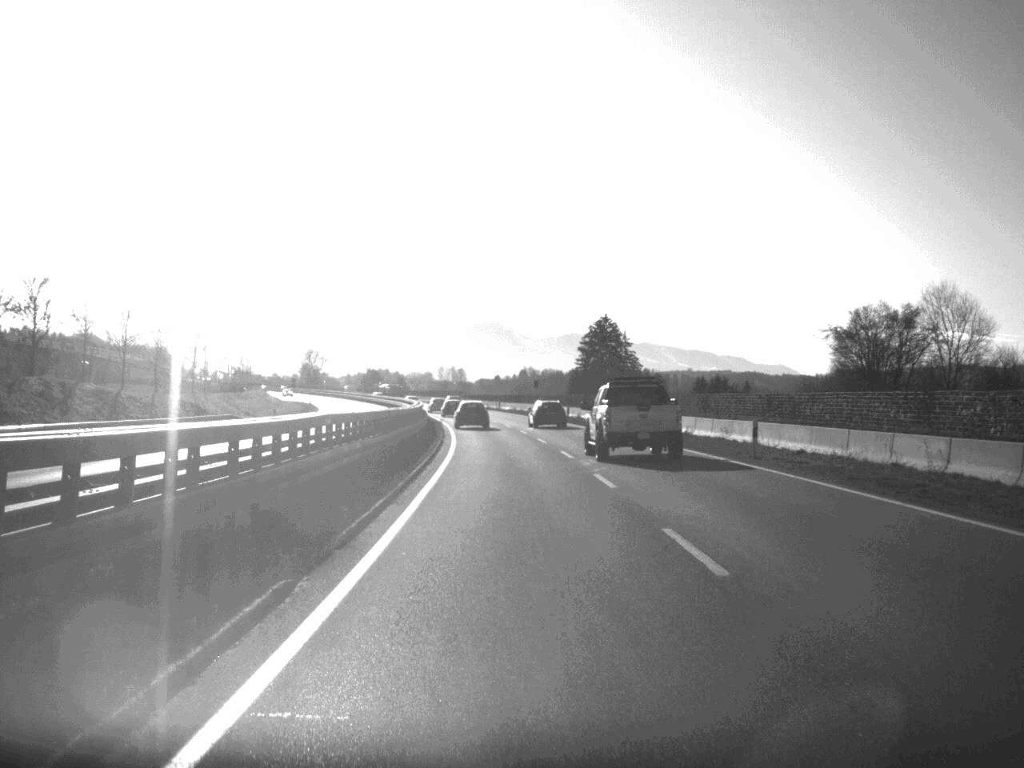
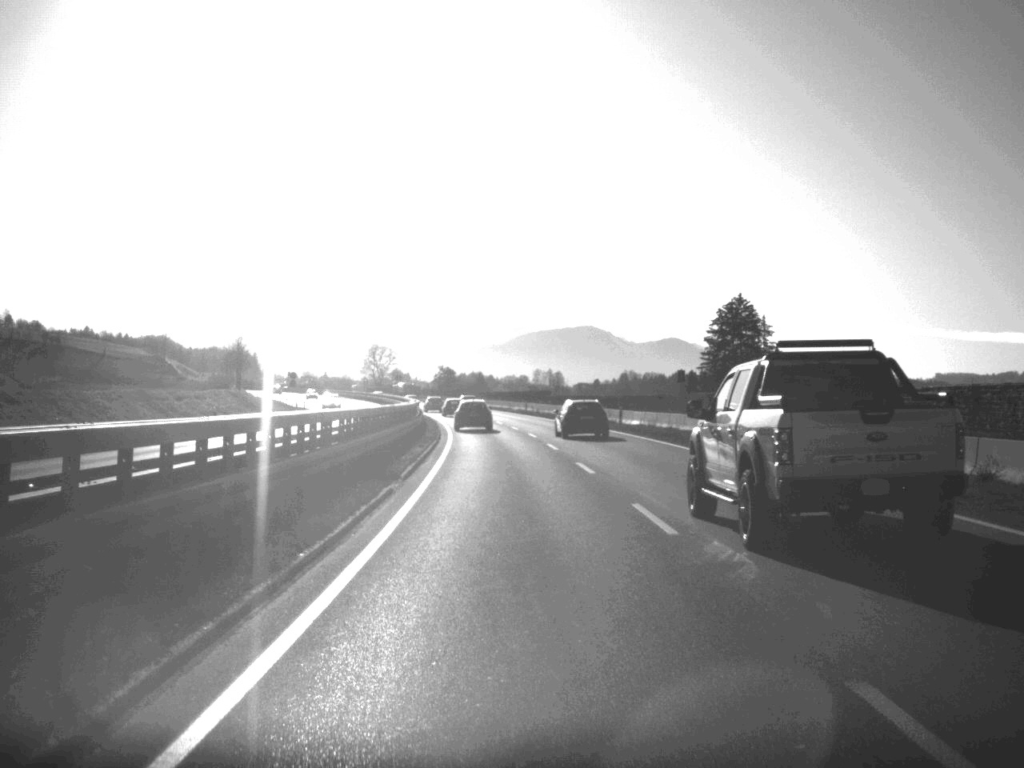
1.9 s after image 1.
(-2.4, +67.5) m; -4°
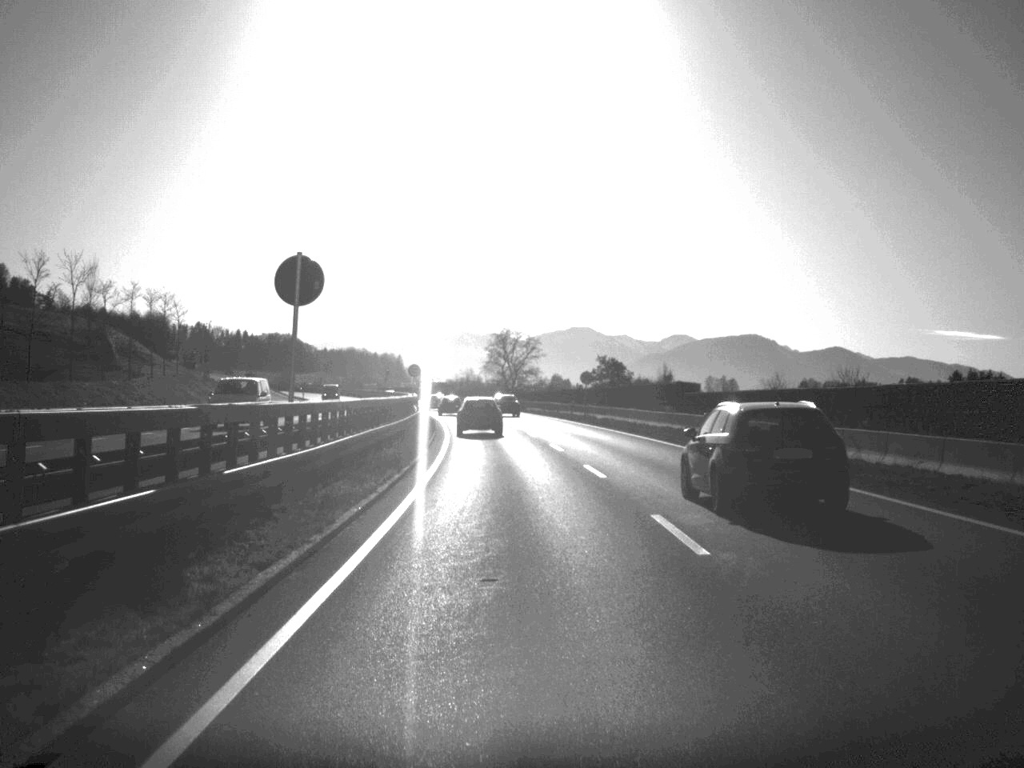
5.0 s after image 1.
(-7.0, +108.7) m; -7°
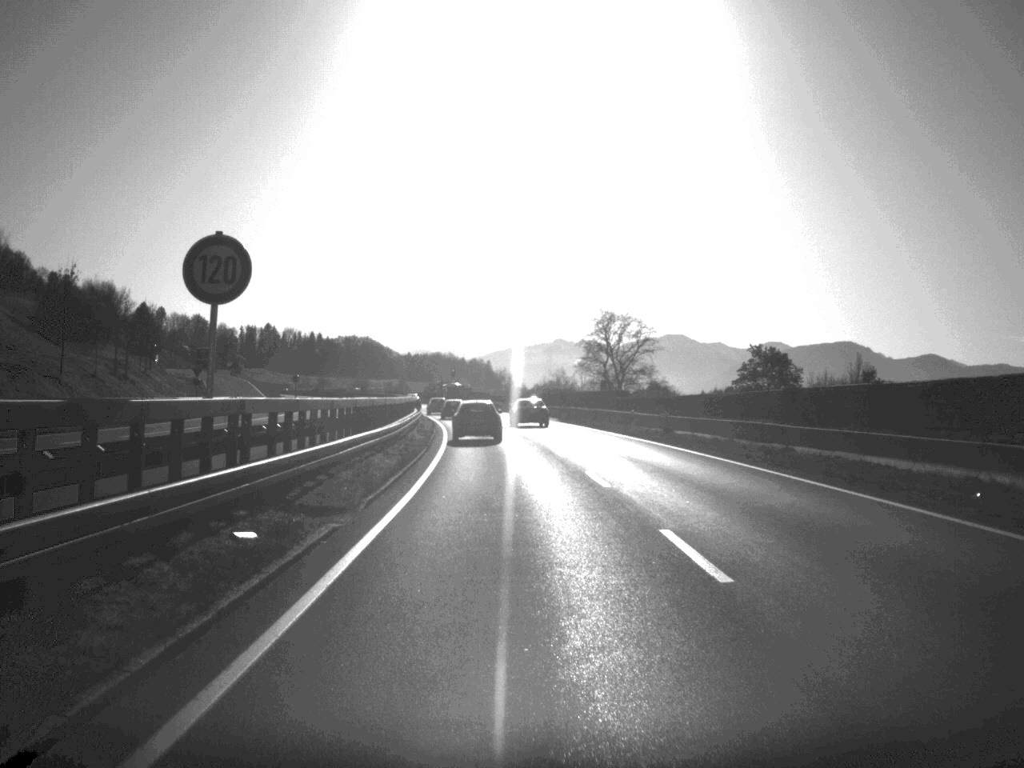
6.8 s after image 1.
(-2.2, +60.8) m; -4°
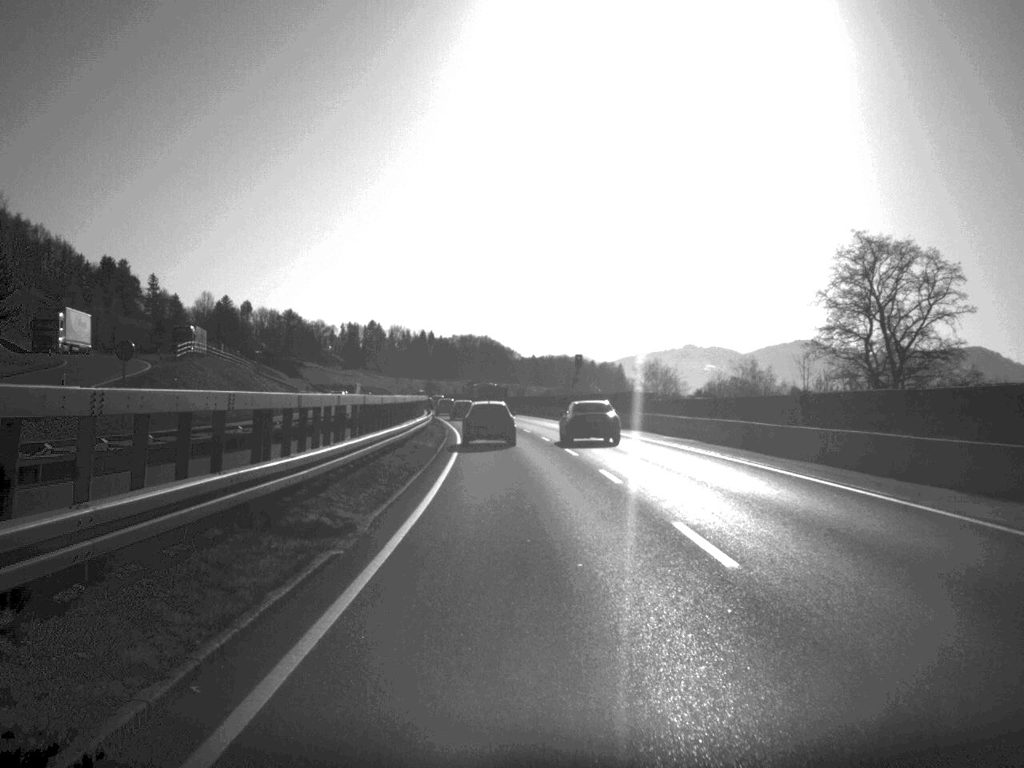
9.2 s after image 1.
(-4.2, +81.9) m; -6°
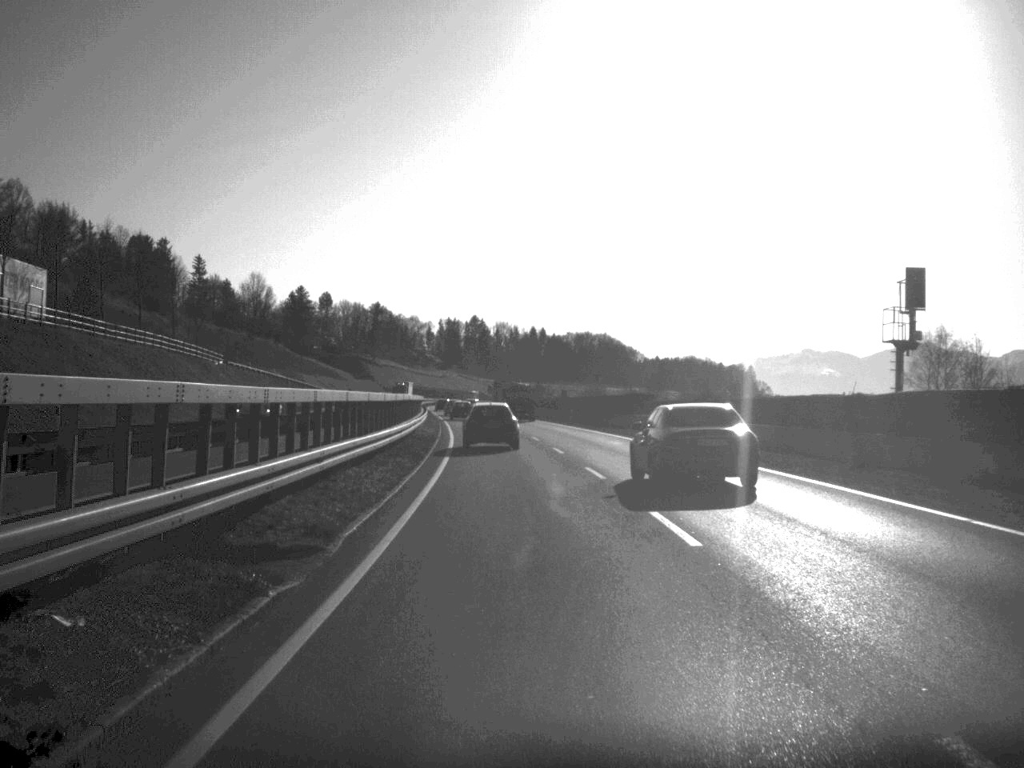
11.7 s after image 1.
(-3.5, +81.2) m; -5°
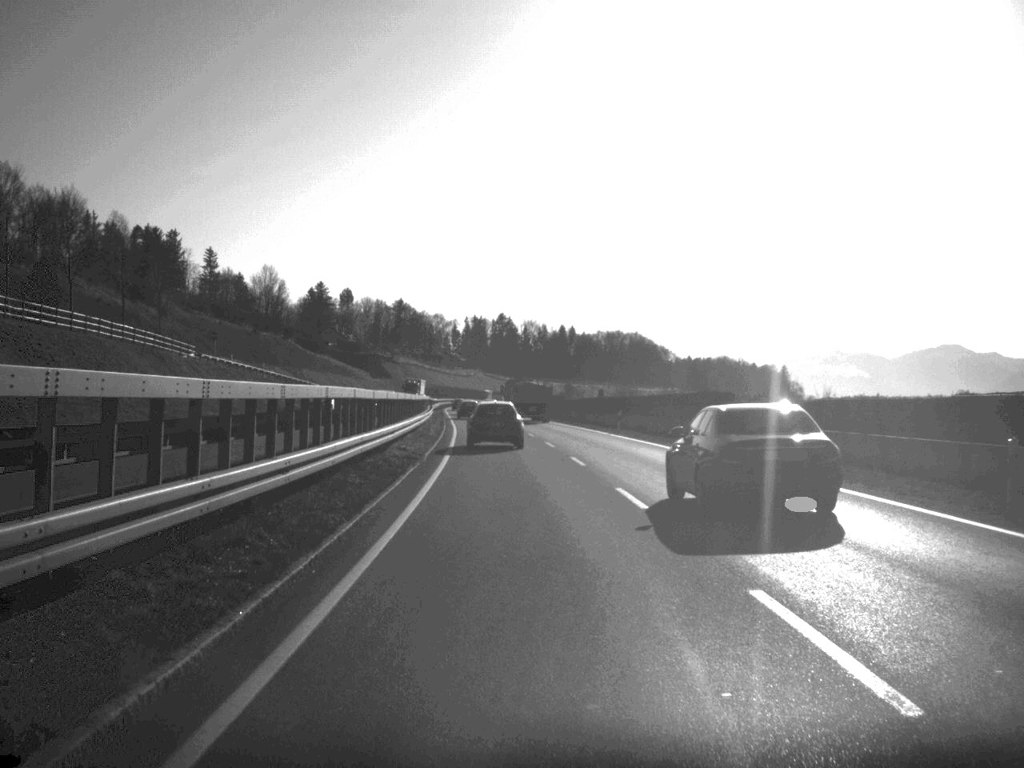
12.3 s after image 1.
(-0.2, +19.1) m; -1°
